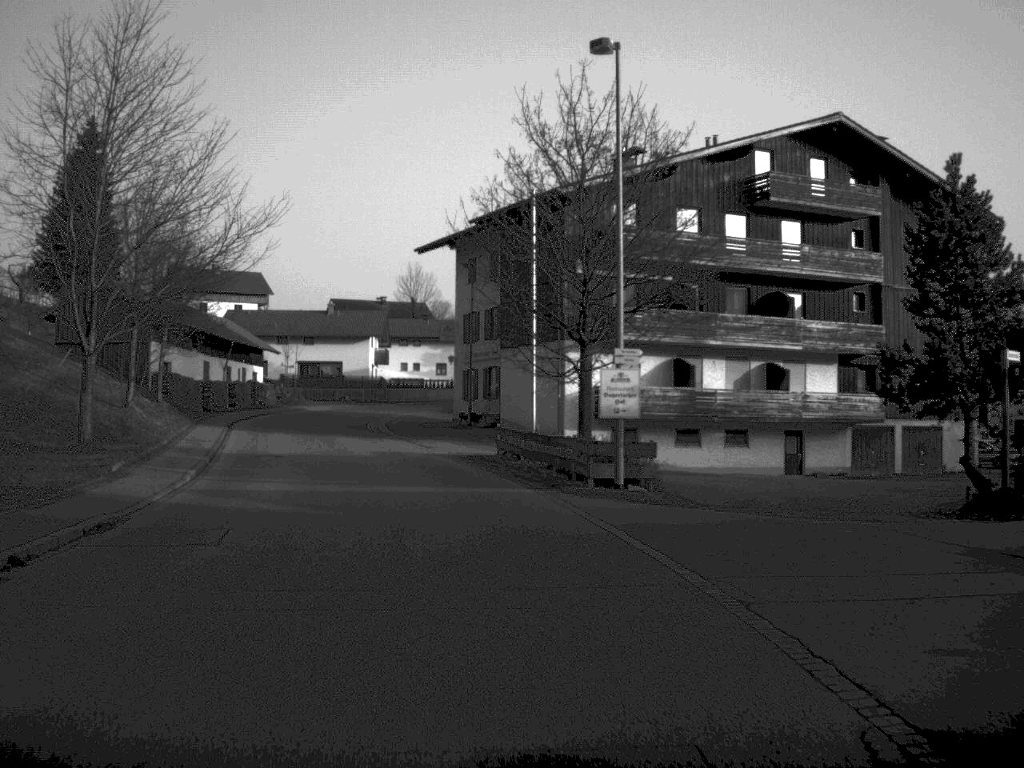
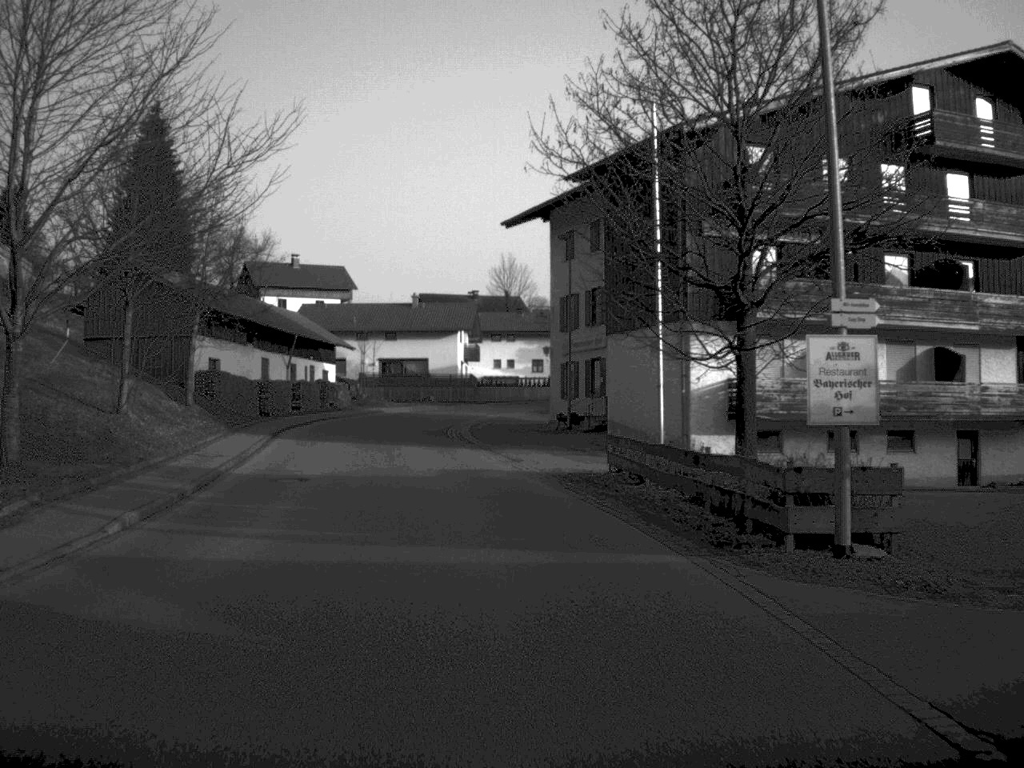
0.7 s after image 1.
(-0.4, +10.0) m; -4°
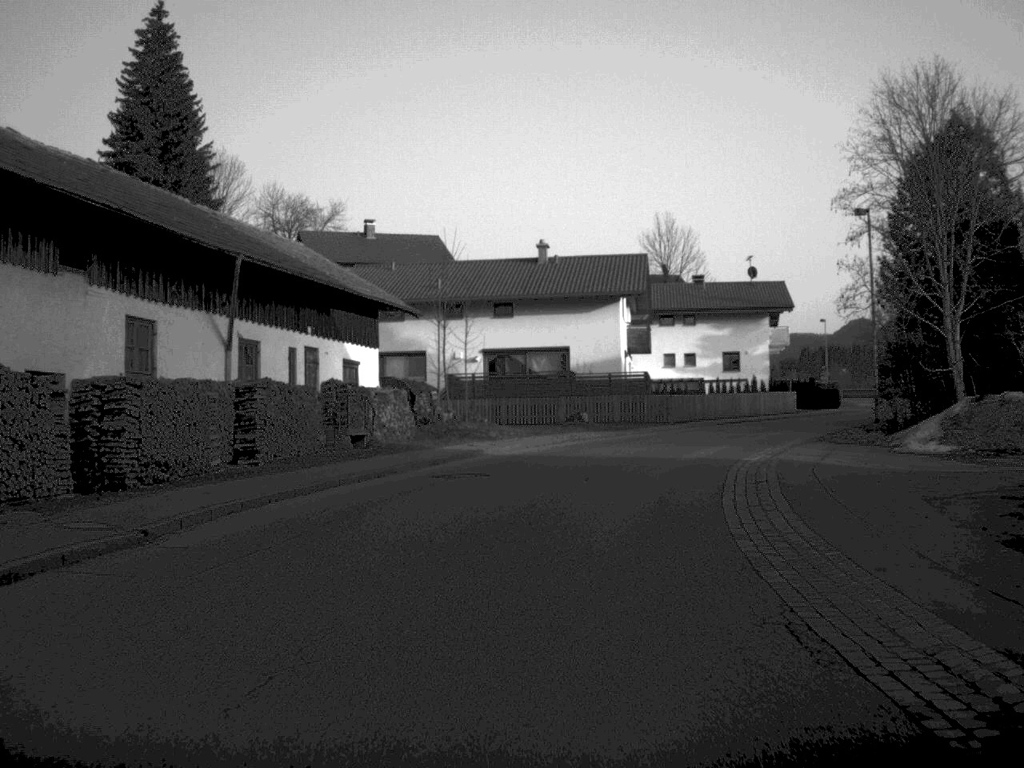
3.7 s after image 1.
(-4.0, +42.8) m; -5°
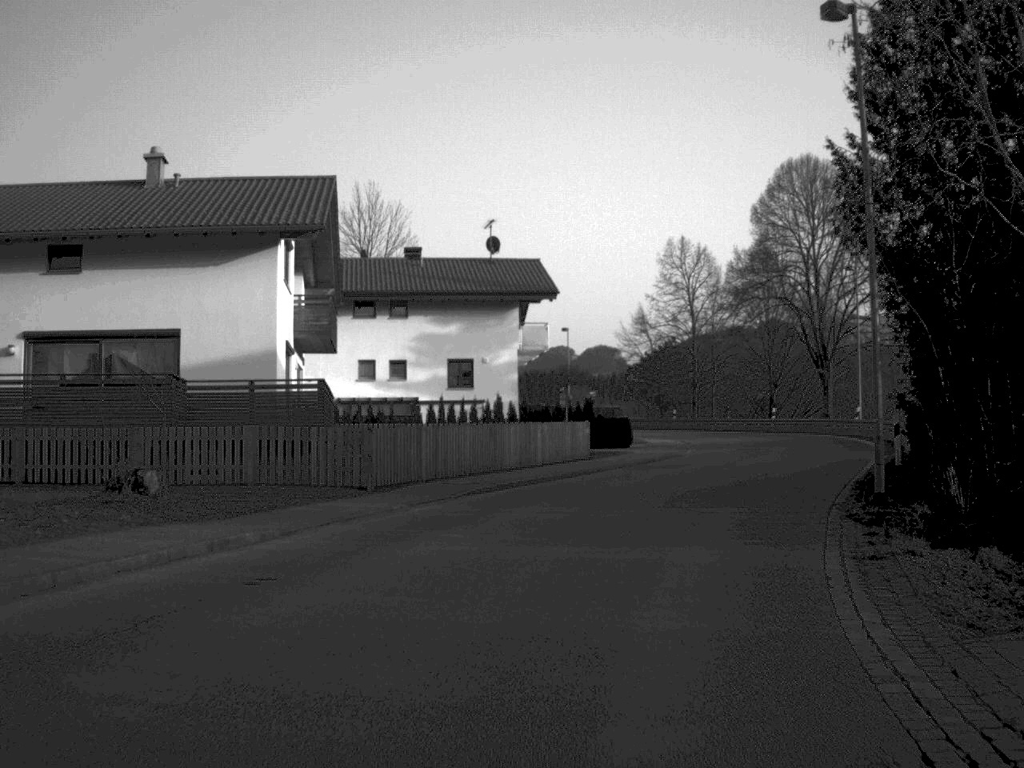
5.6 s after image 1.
(+2.8, +27.0) m; +14°
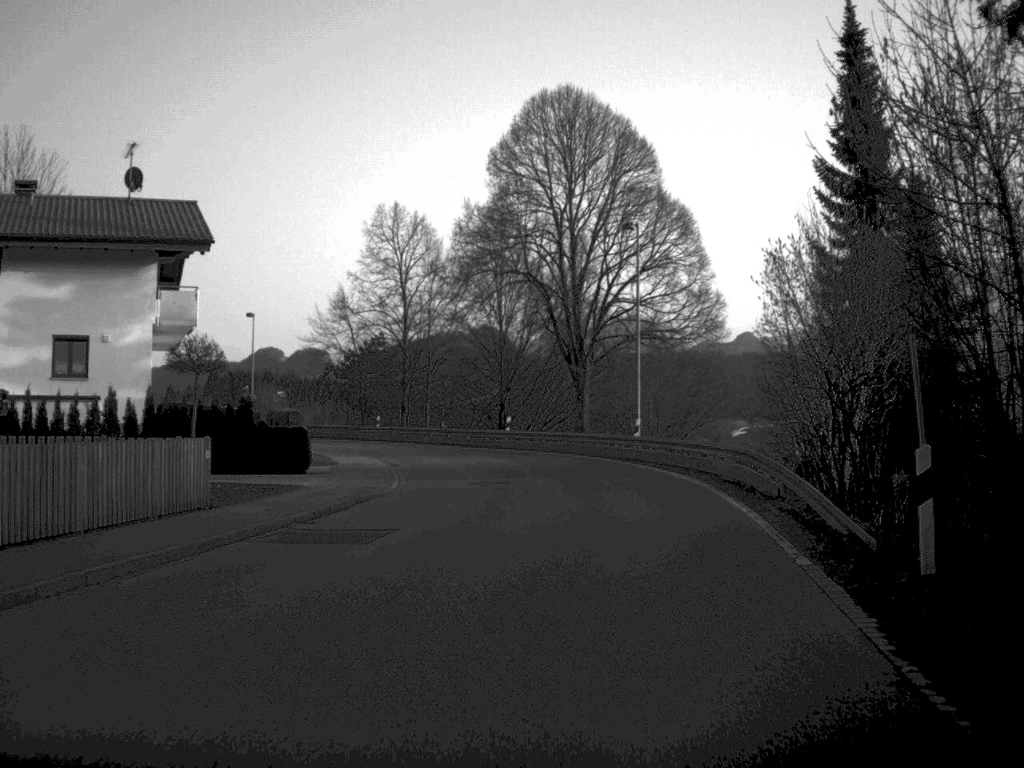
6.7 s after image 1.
(+1.9, +16.4) m; +13°
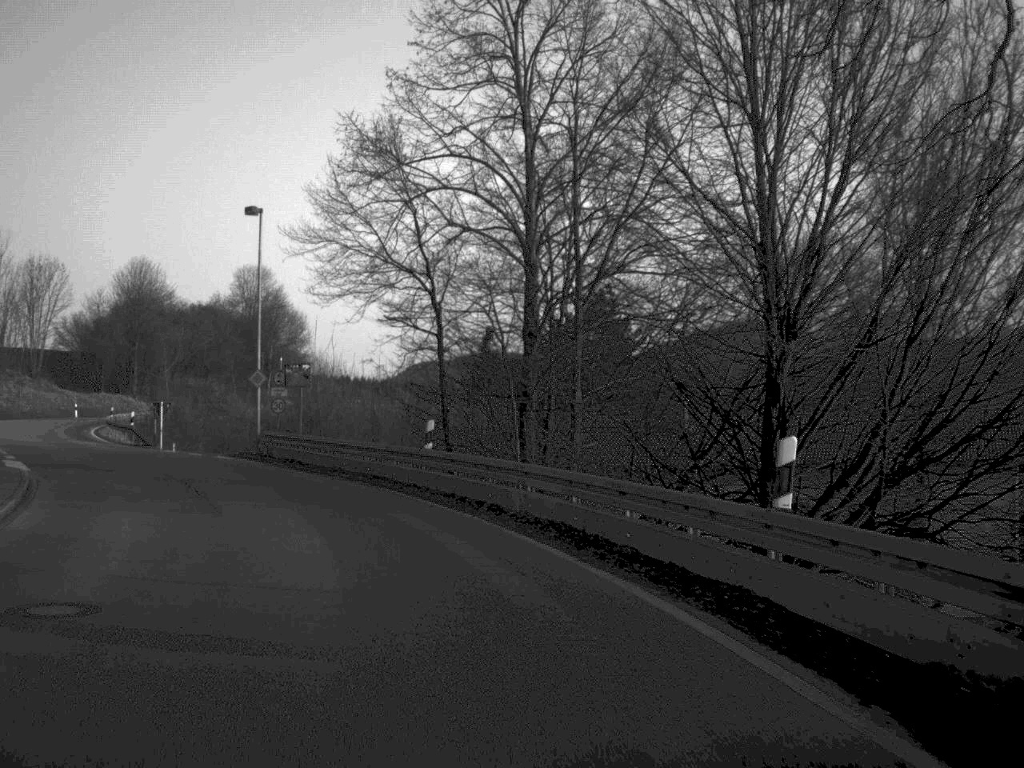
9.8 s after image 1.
(-0.4, +42.3) m; -14°
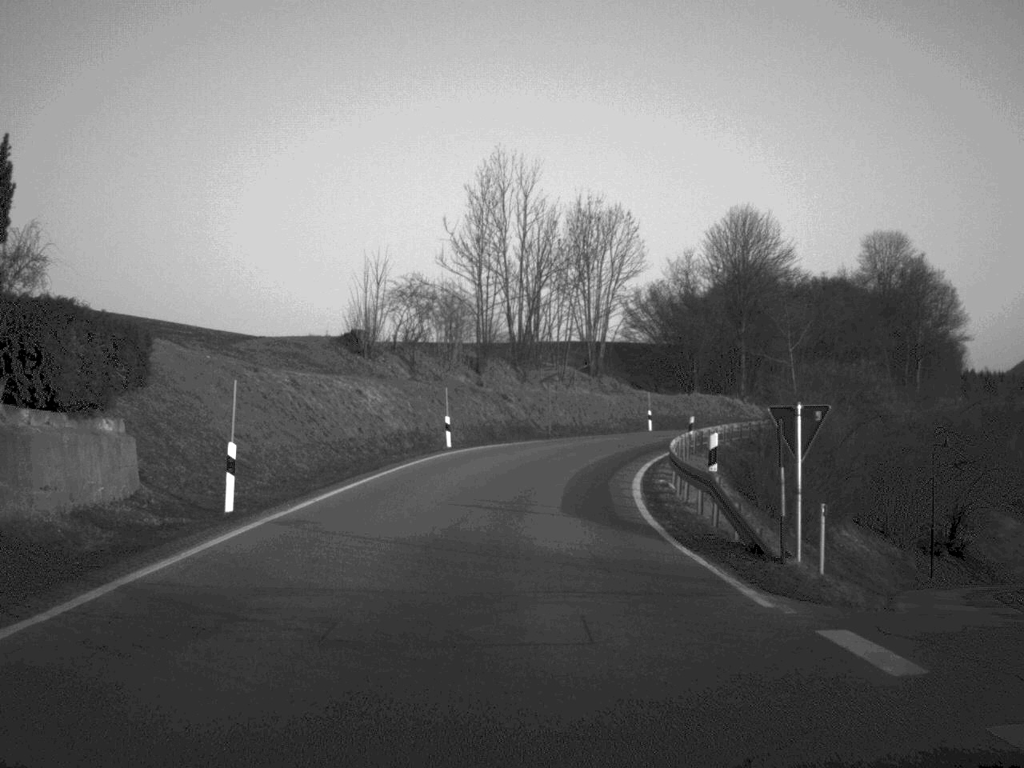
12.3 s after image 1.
(-9.1, +32.4) m; -27°
